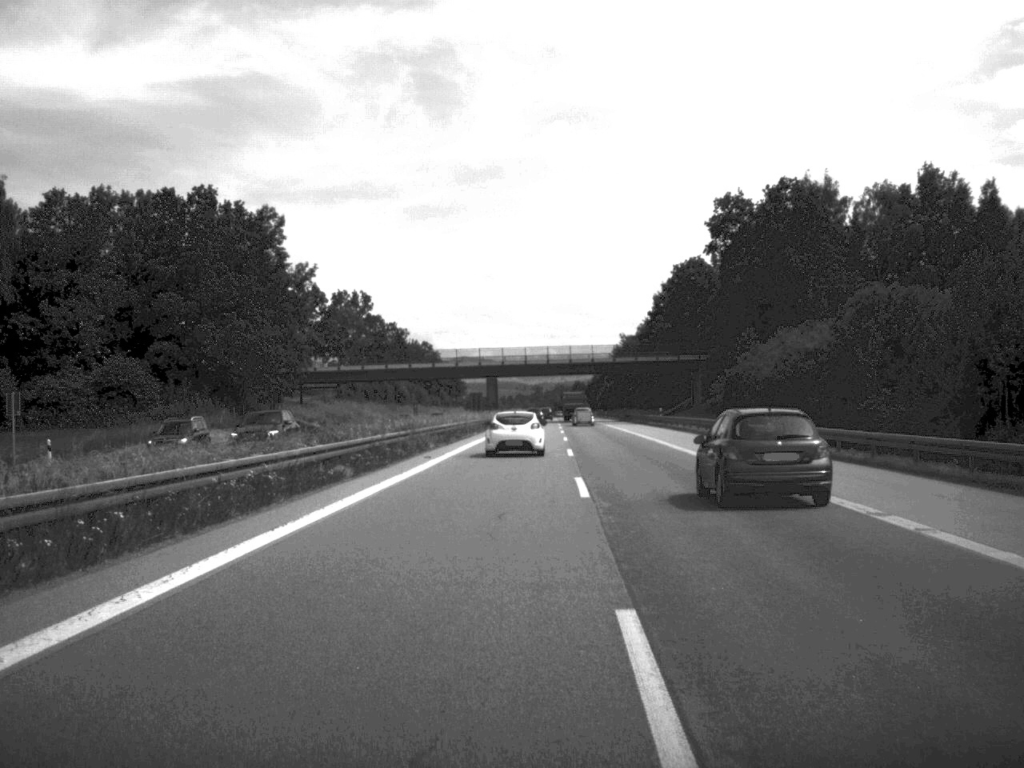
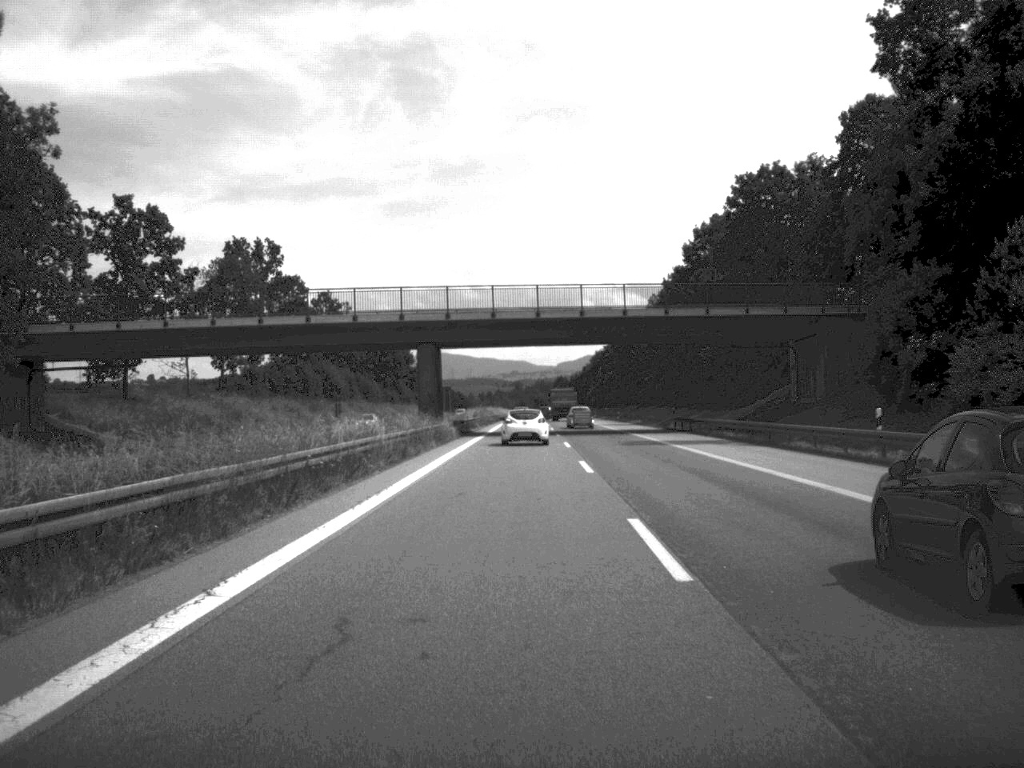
(+0.5, +63.6) m; +1°
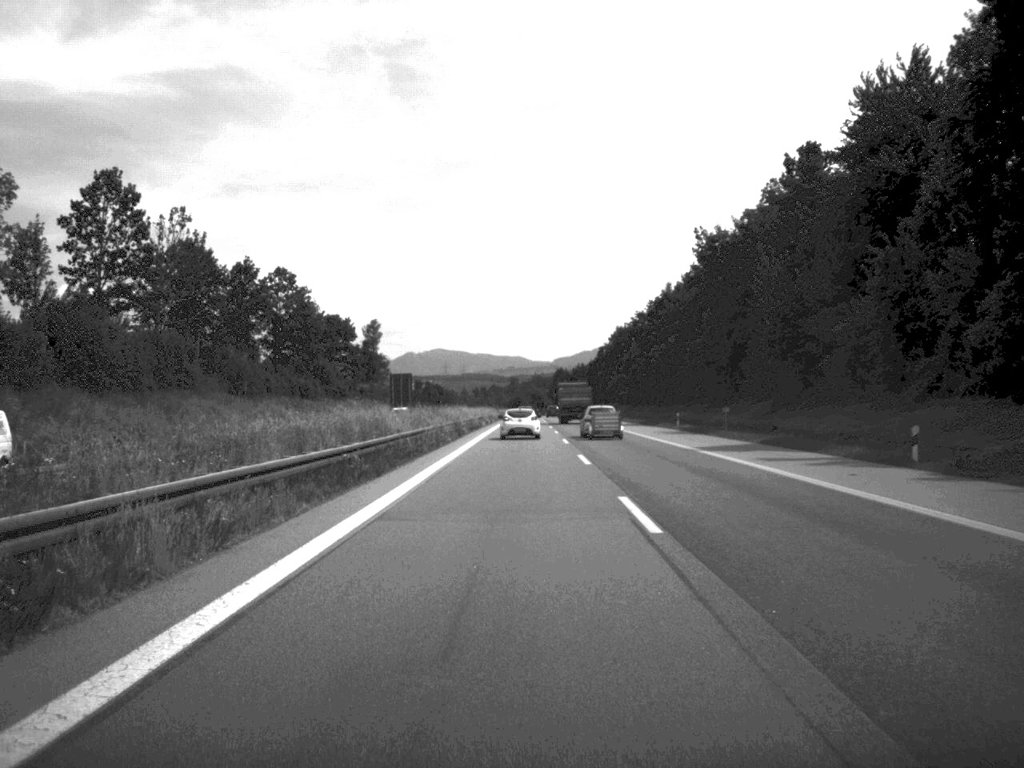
(+0.2, +102.2) m; 0°
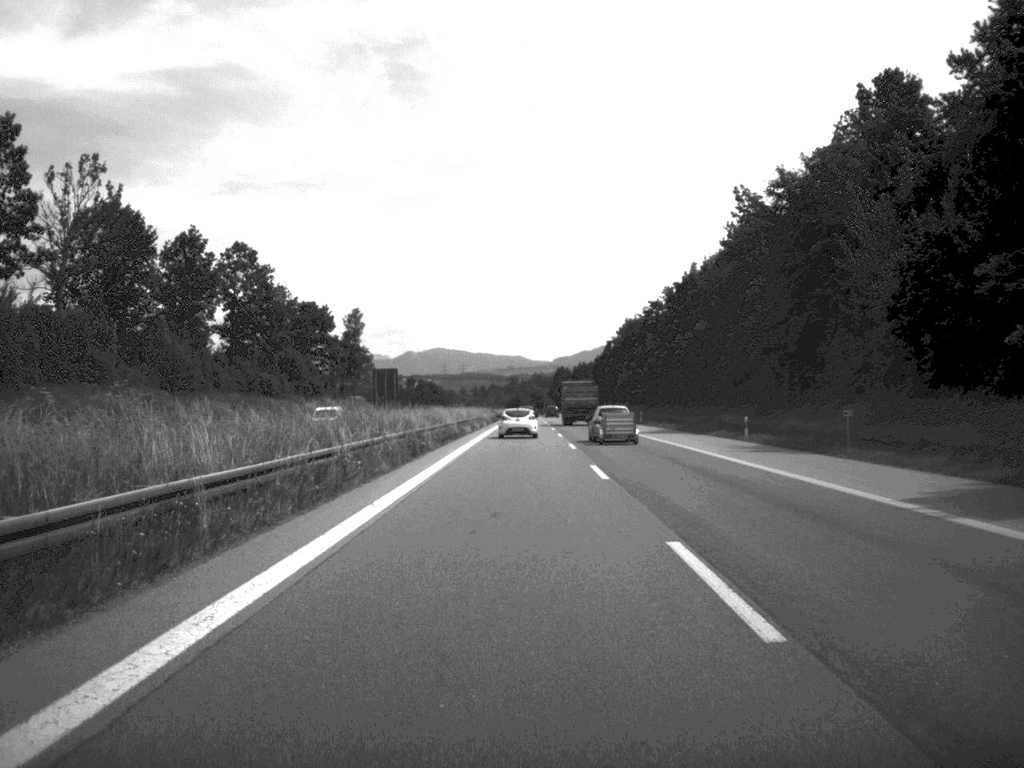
(0.0, +24.6) m; 0°
